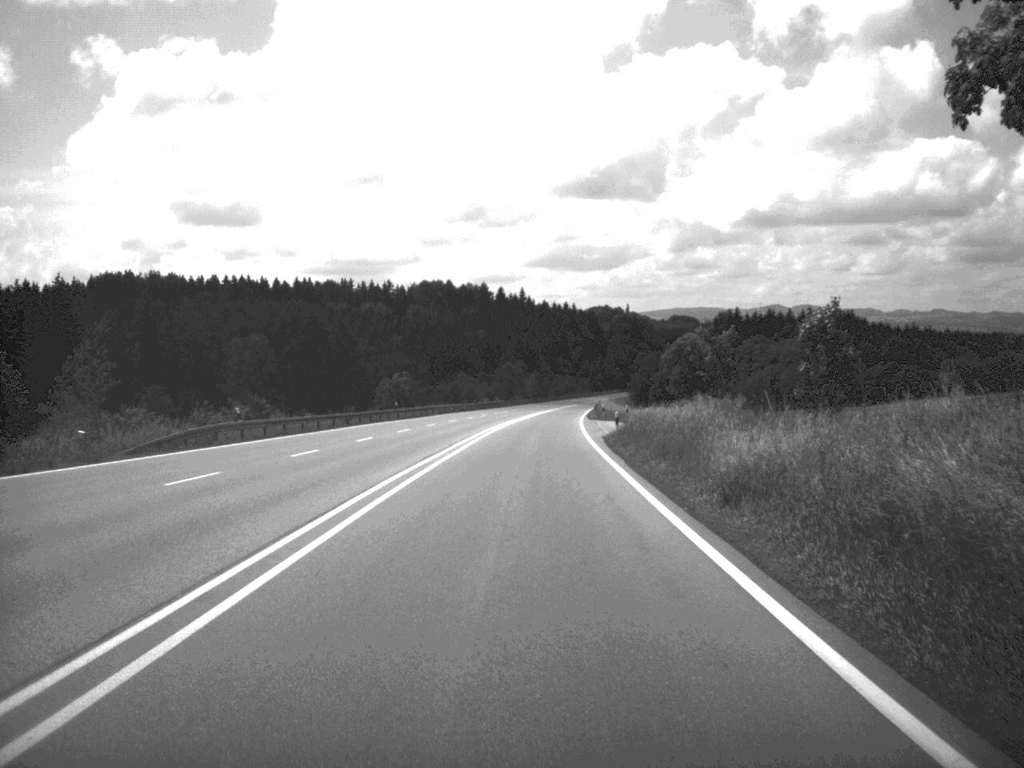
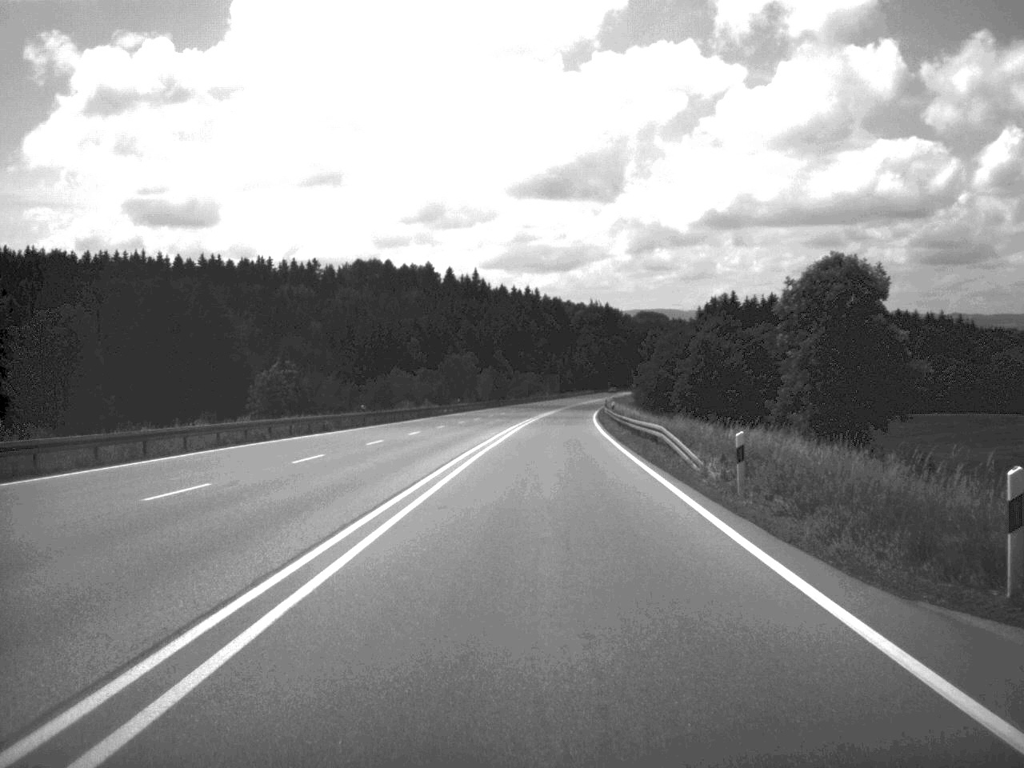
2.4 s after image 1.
(+0.9, +73.4) m; +2°
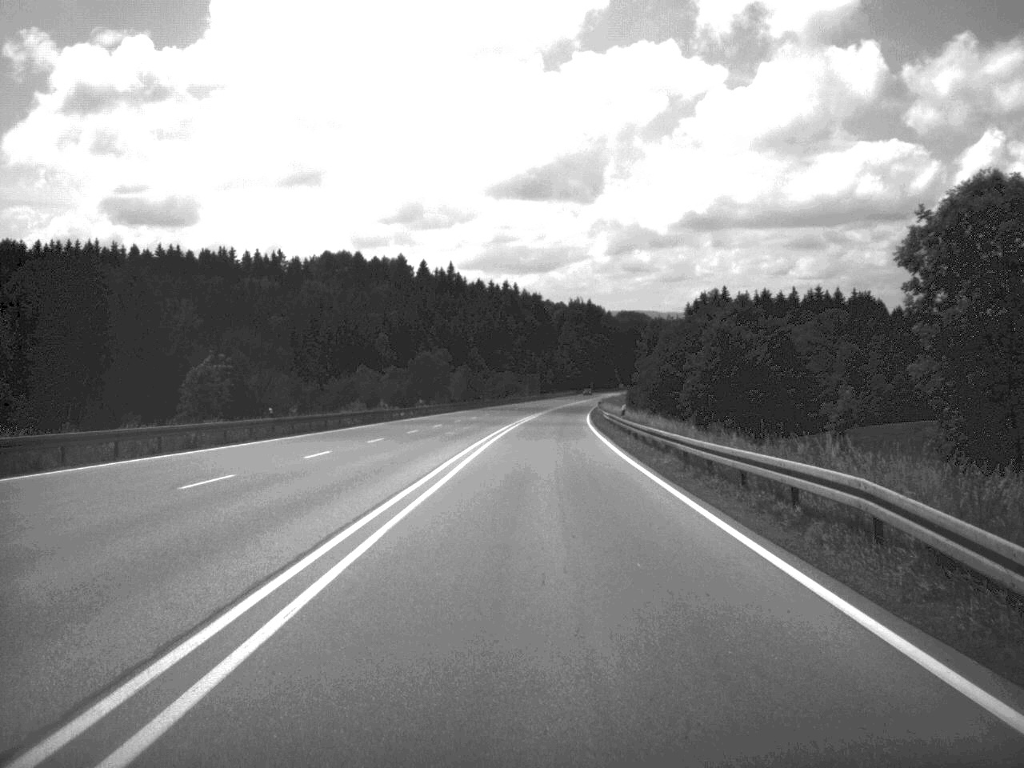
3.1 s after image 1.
(+0.2, +21.5) m; +1°
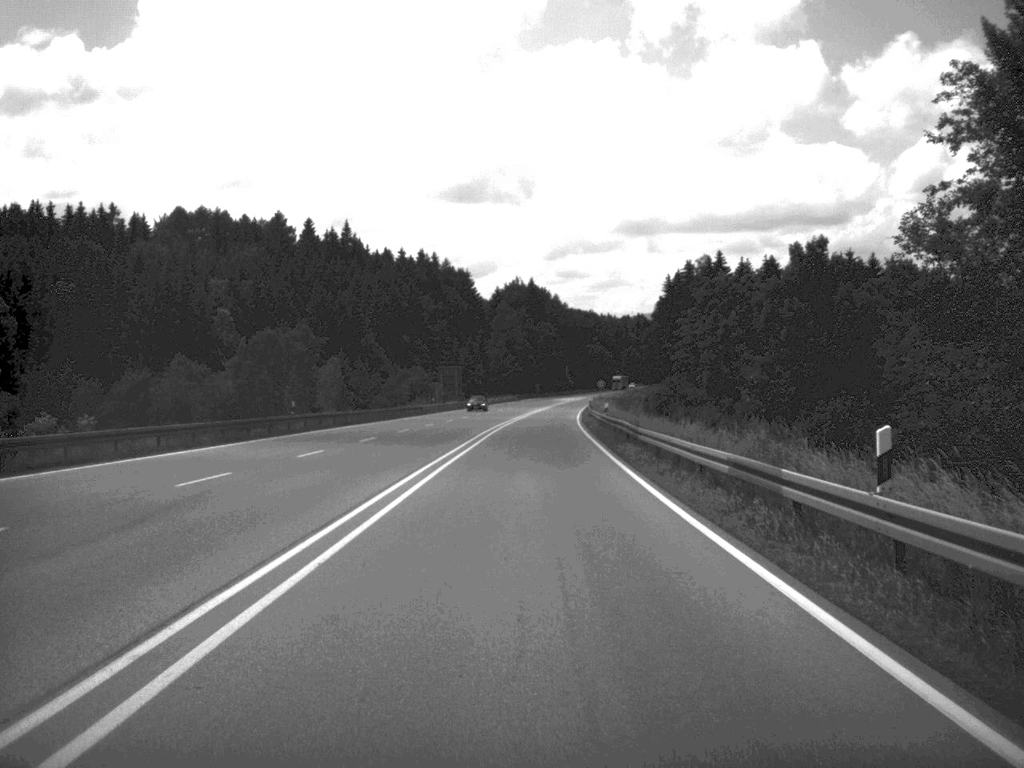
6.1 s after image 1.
(+2.2, +92.6) m; +3°
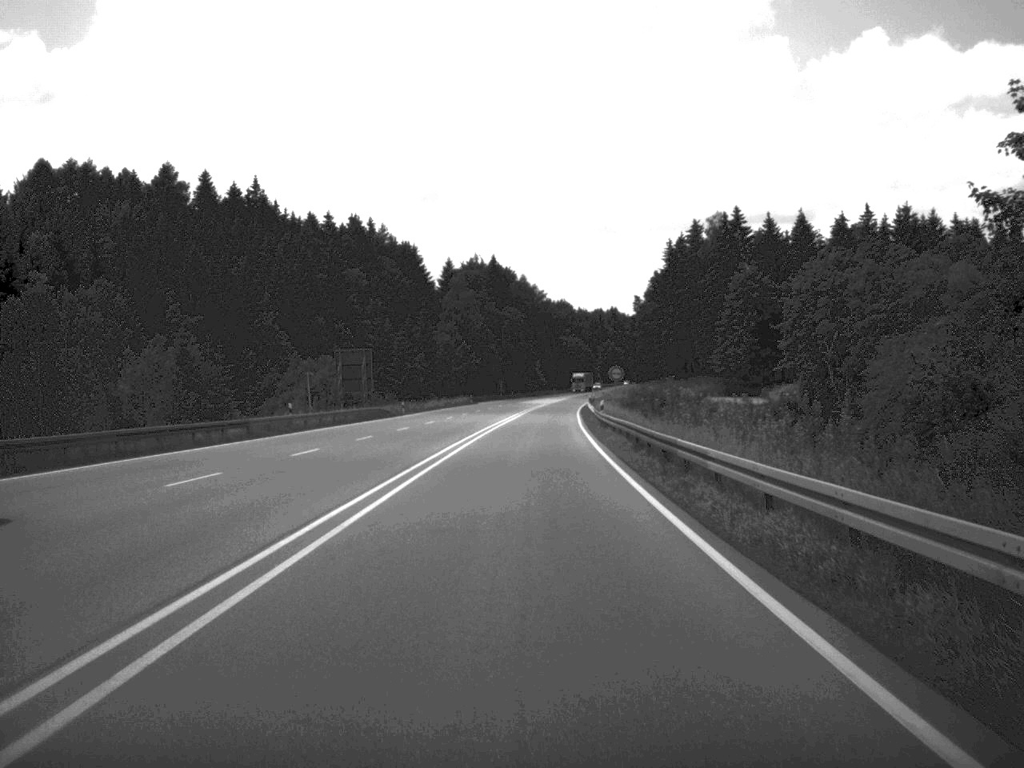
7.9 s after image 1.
(+0.8, +58.5) m; +1°
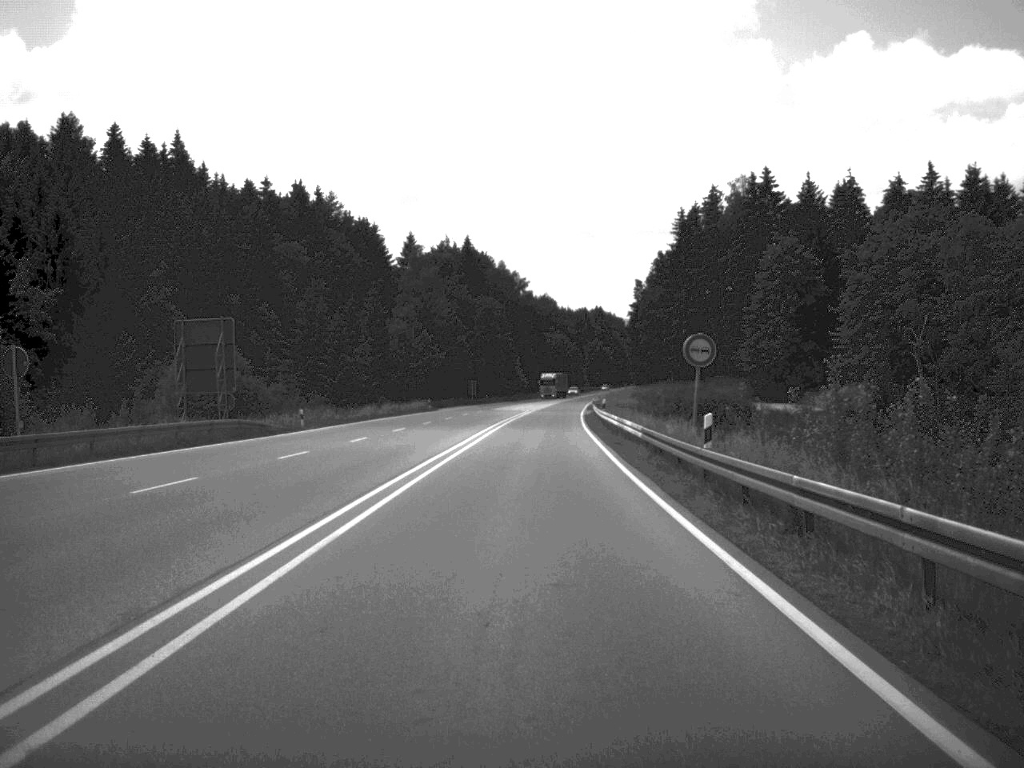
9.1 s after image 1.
(+0.2, +37.5) m; +1°
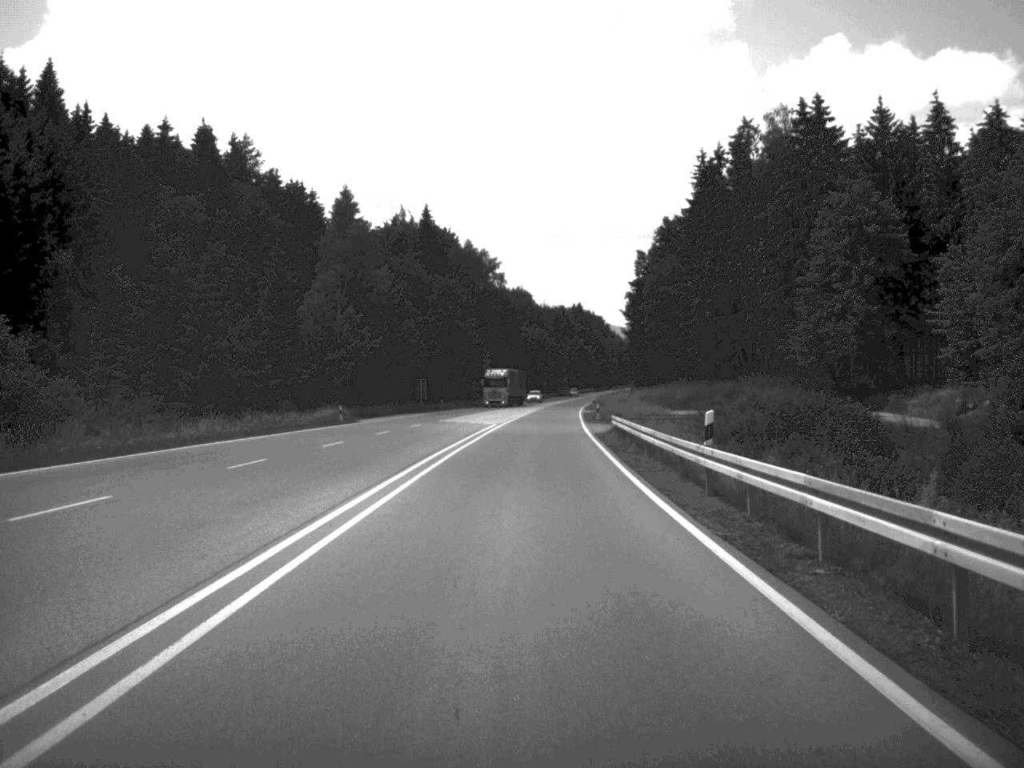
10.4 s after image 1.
(+0.4, +40.1) m; +1°
